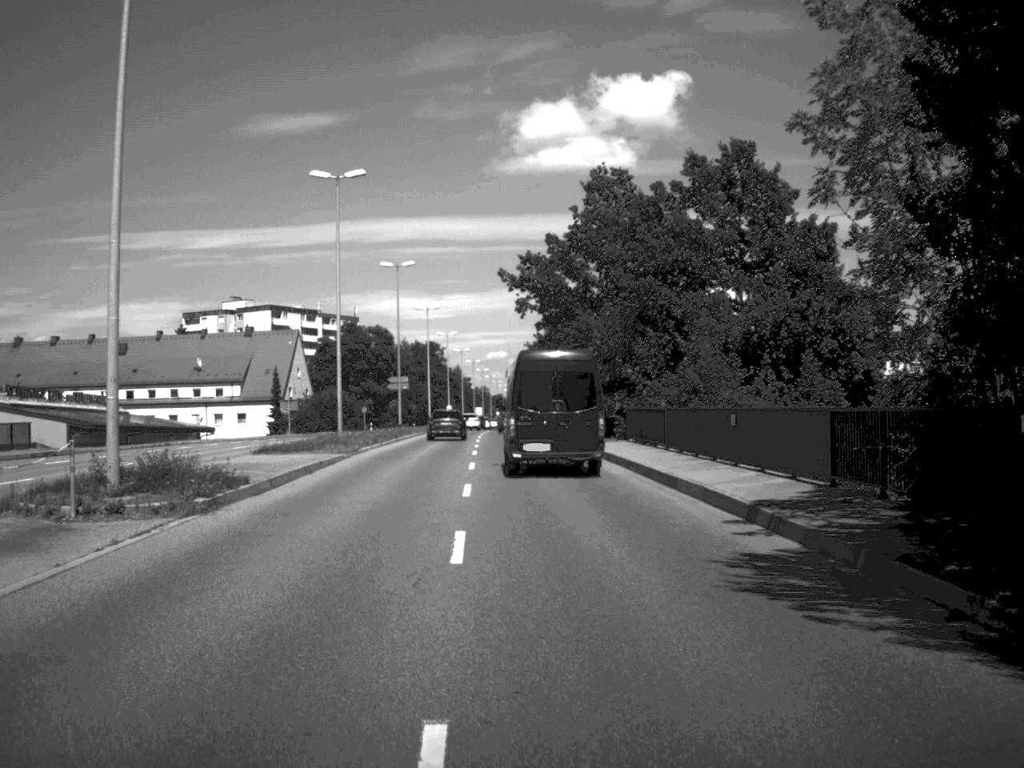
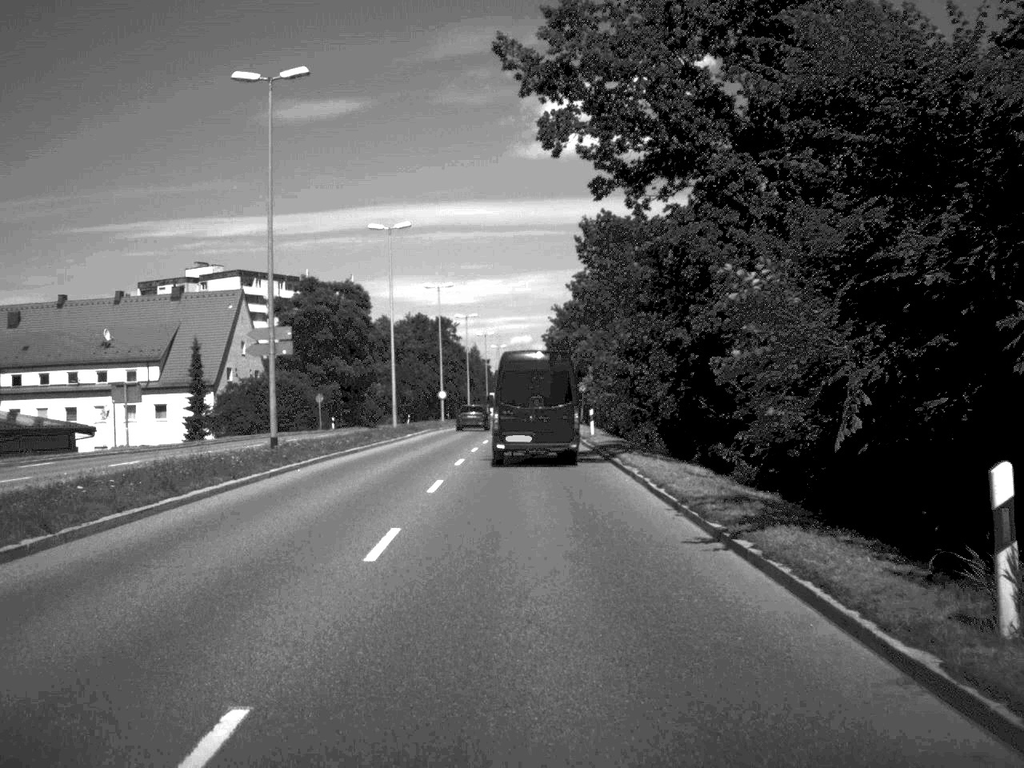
(-0.5, +43.9) m; -1°
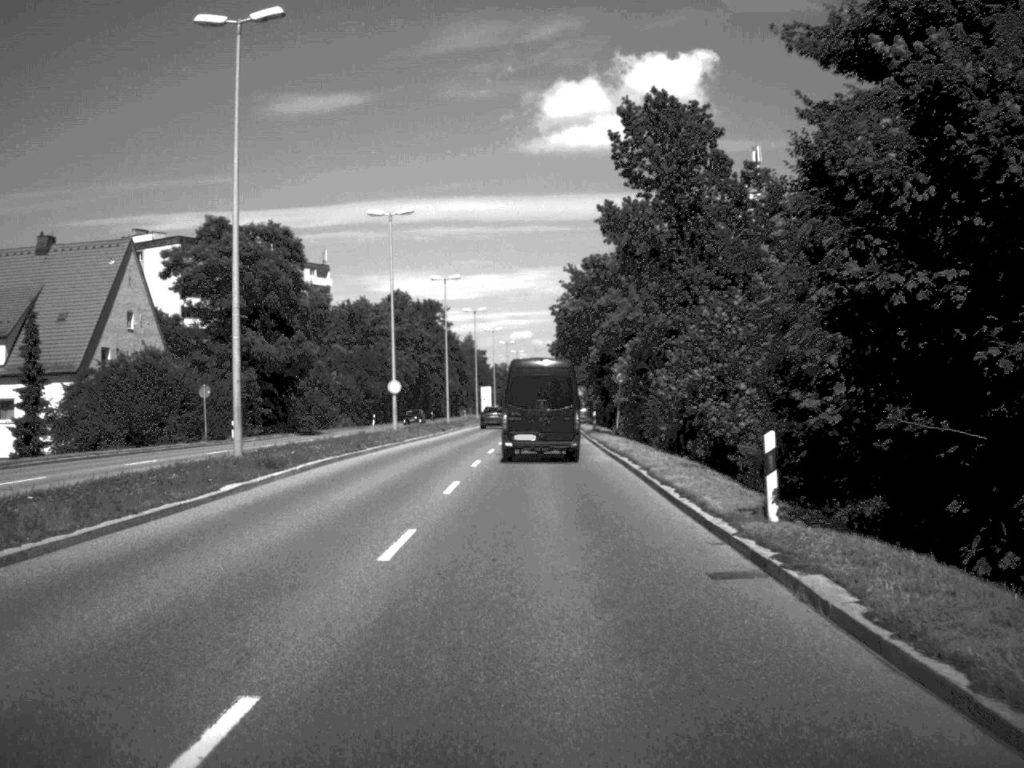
(-0.2, +34.9) m; 0°
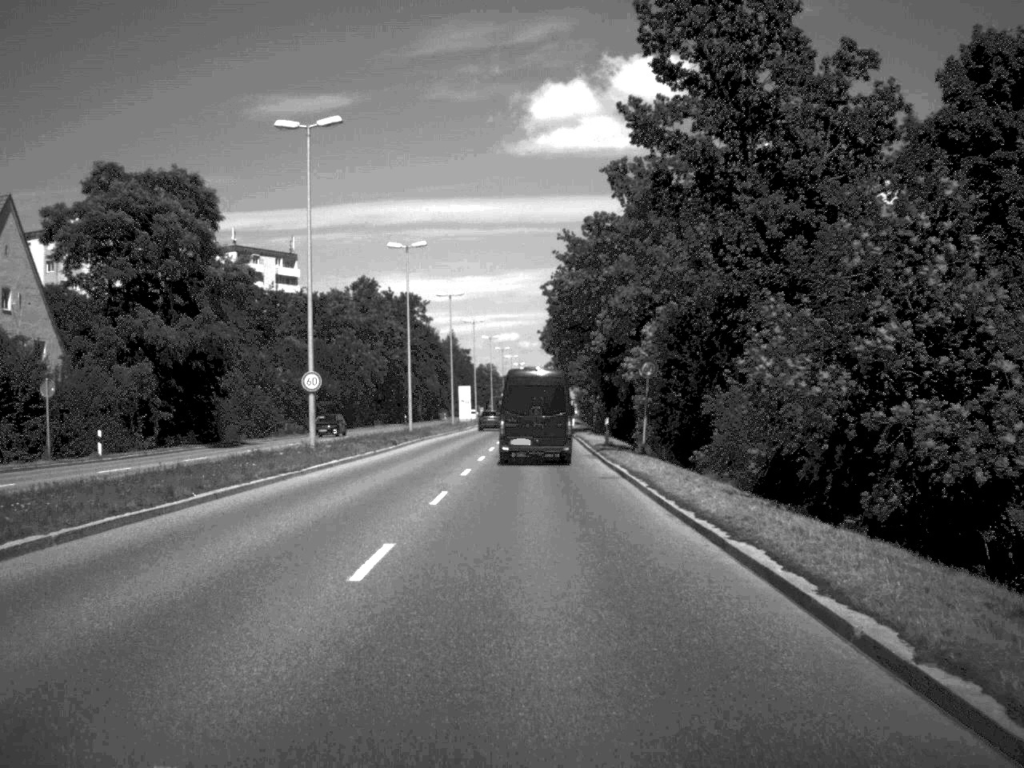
(+0.1, +19.1) m; 0°
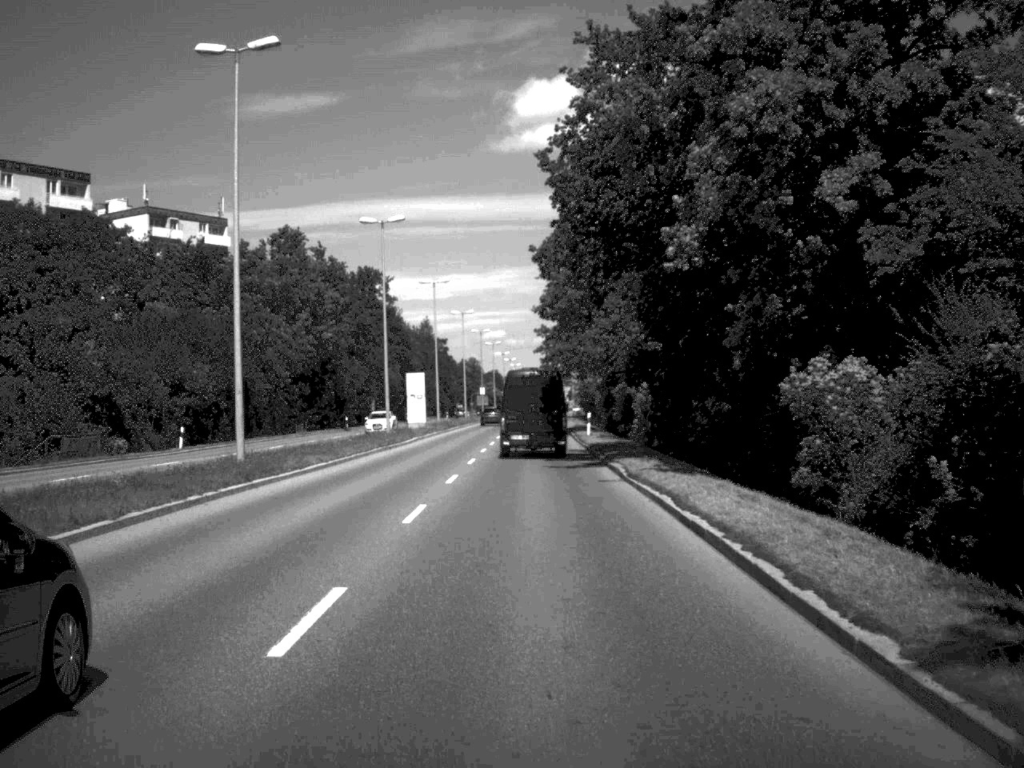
(+0.1, +38.4) m; 0°
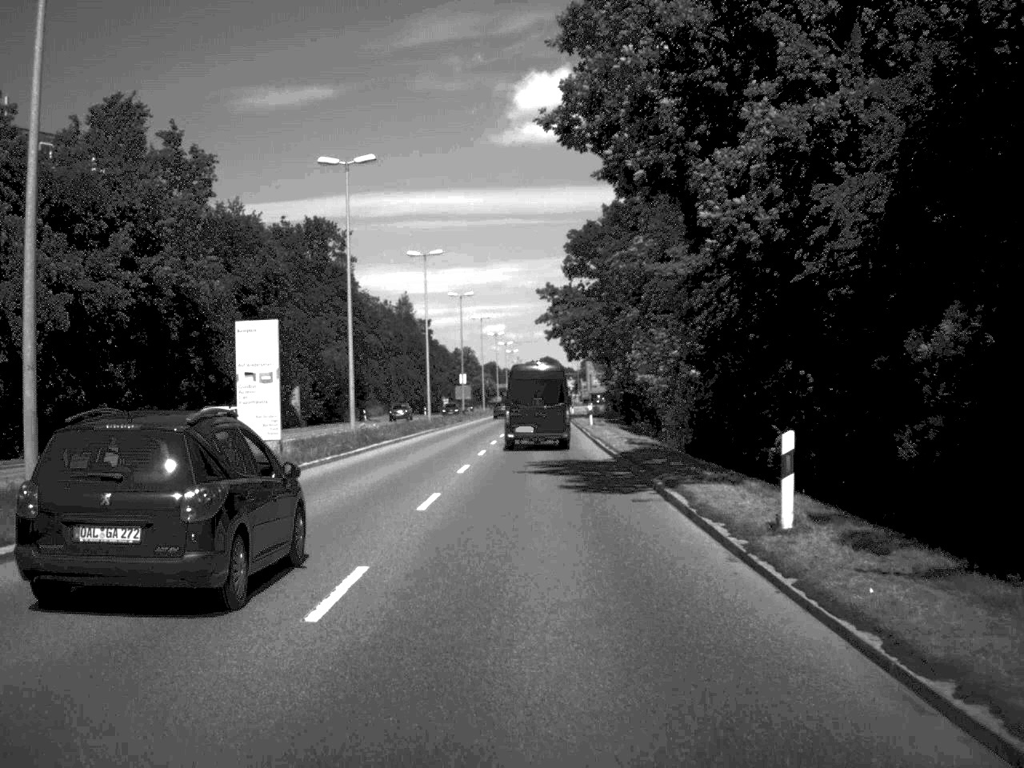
(0.0, +42.8) m; 0°
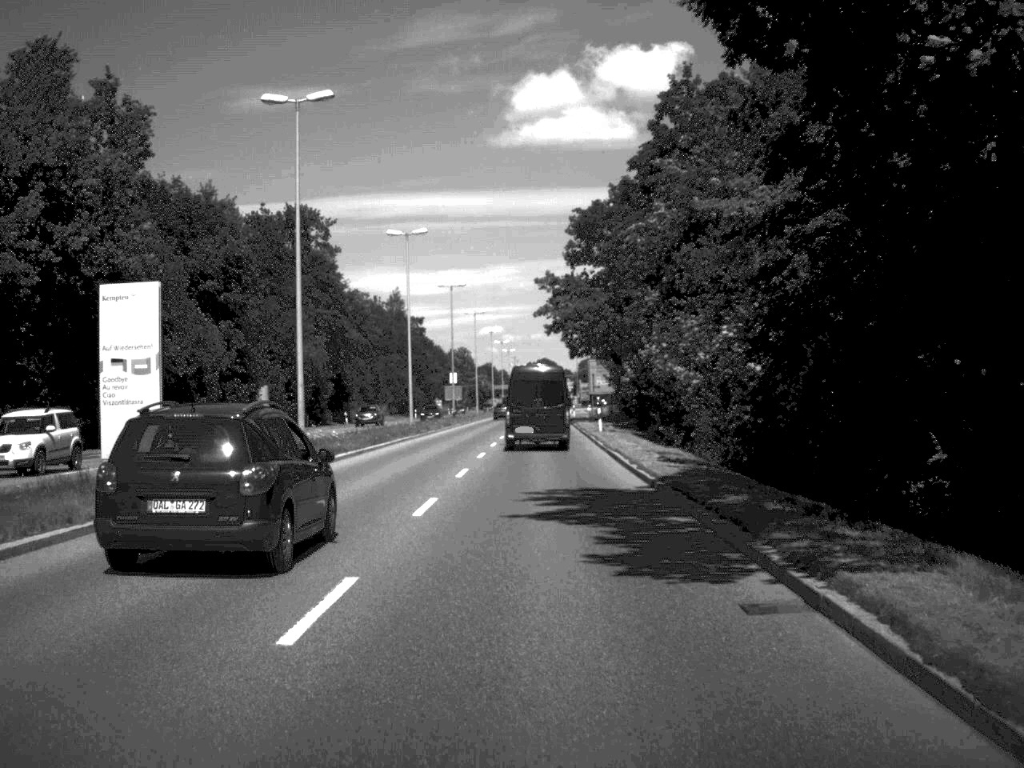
(0.0, +9.9) m; 0°
